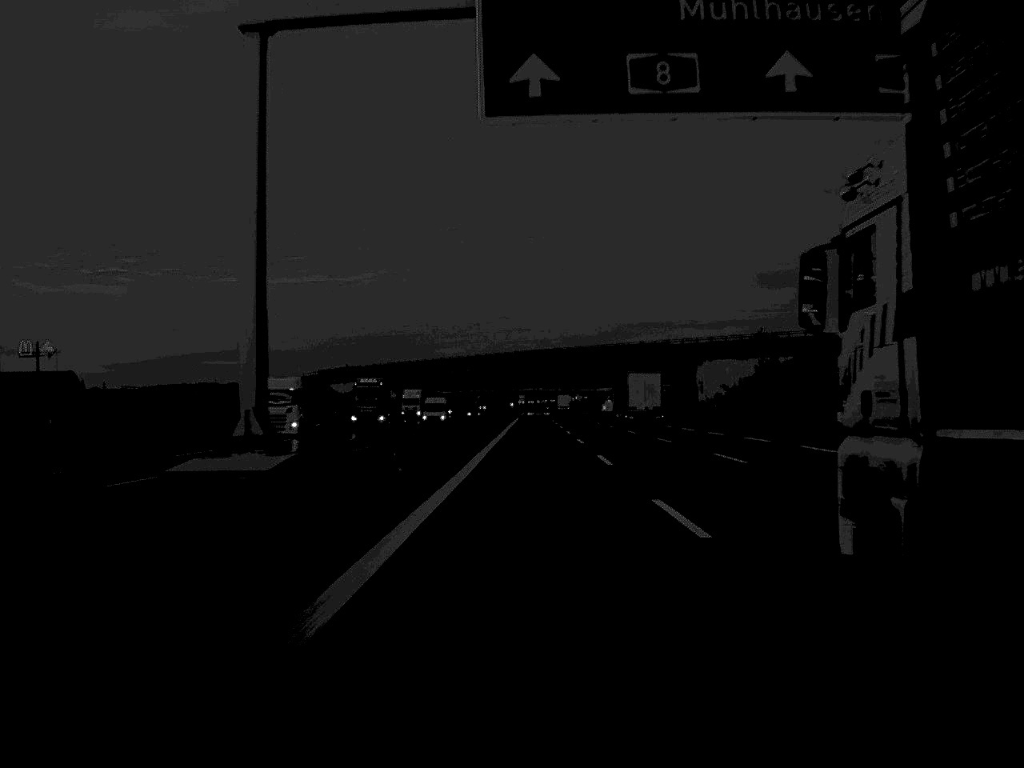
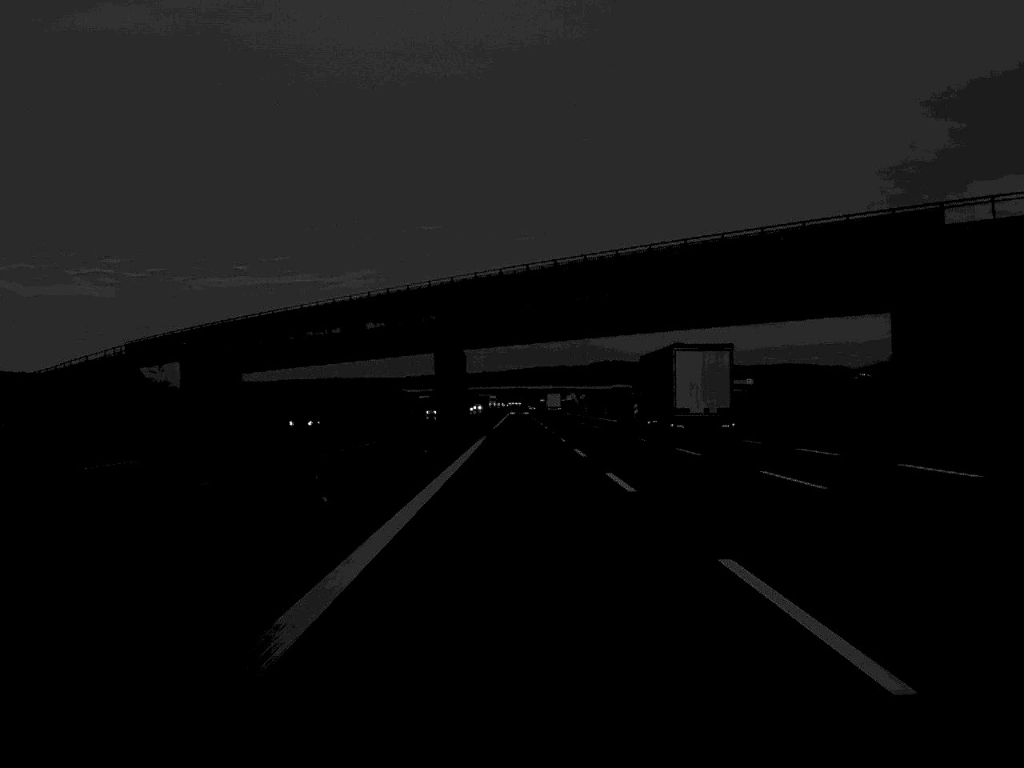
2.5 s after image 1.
(+0.5, +97.3) m; +1°
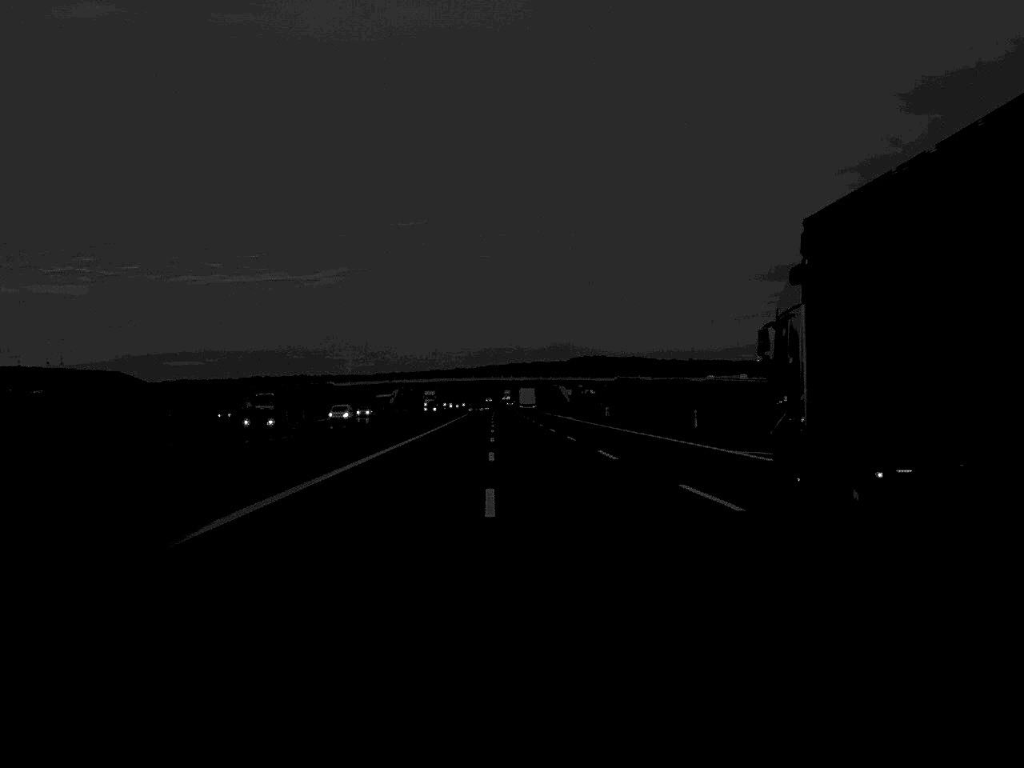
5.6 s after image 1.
(+1.2, +123.3) m; +1°
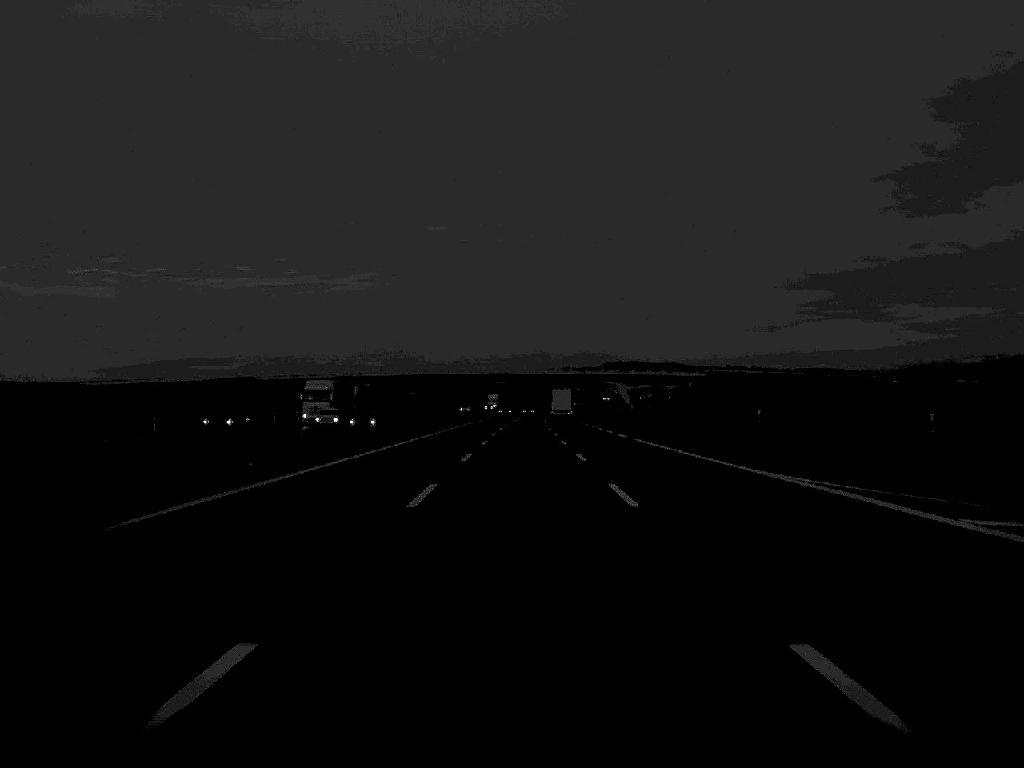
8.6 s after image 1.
(-1.5, +122.9) m; -1°
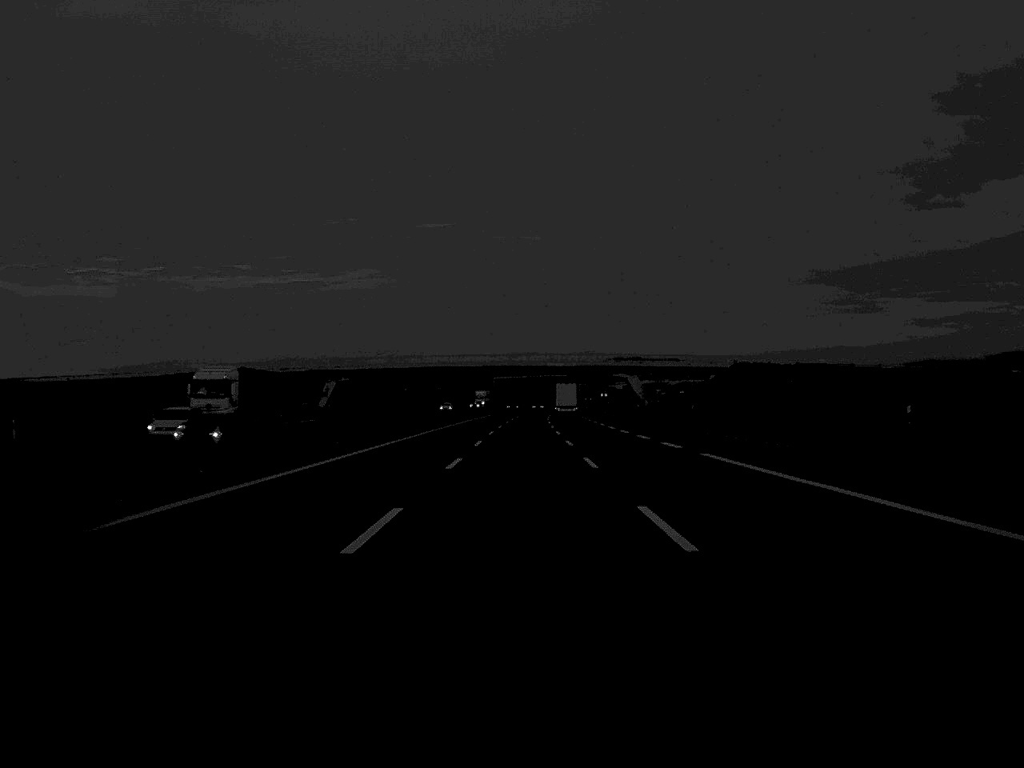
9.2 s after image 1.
(0.0, +24.6) m; 0°
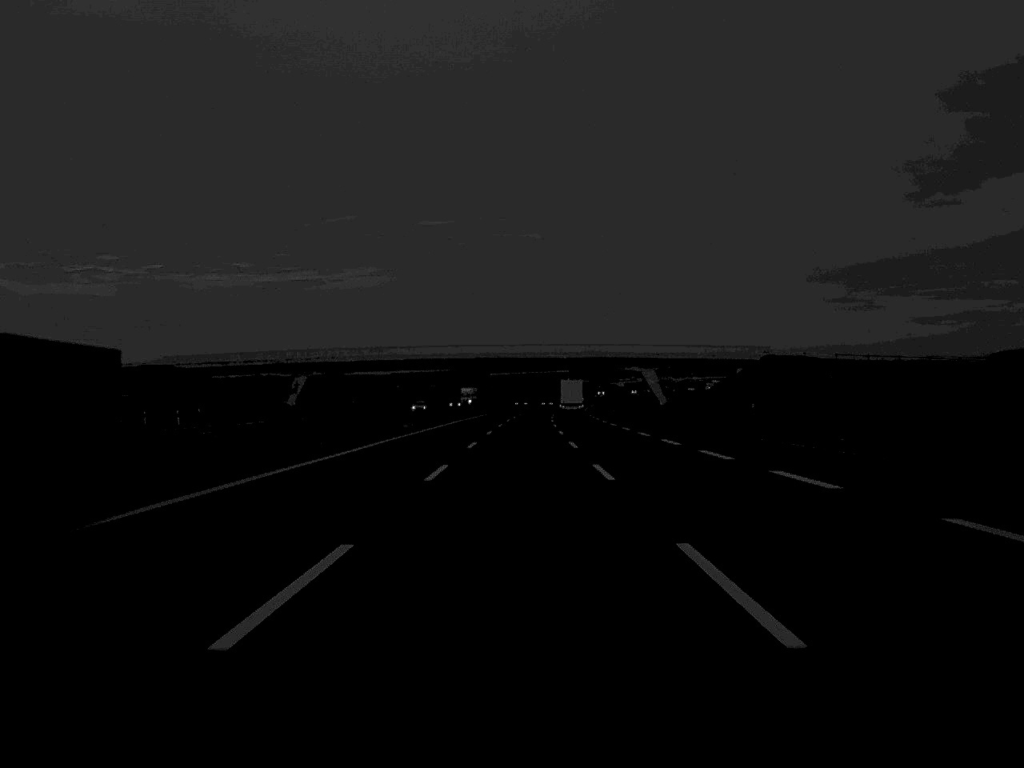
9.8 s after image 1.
(0.0, +23.5) m; 0°
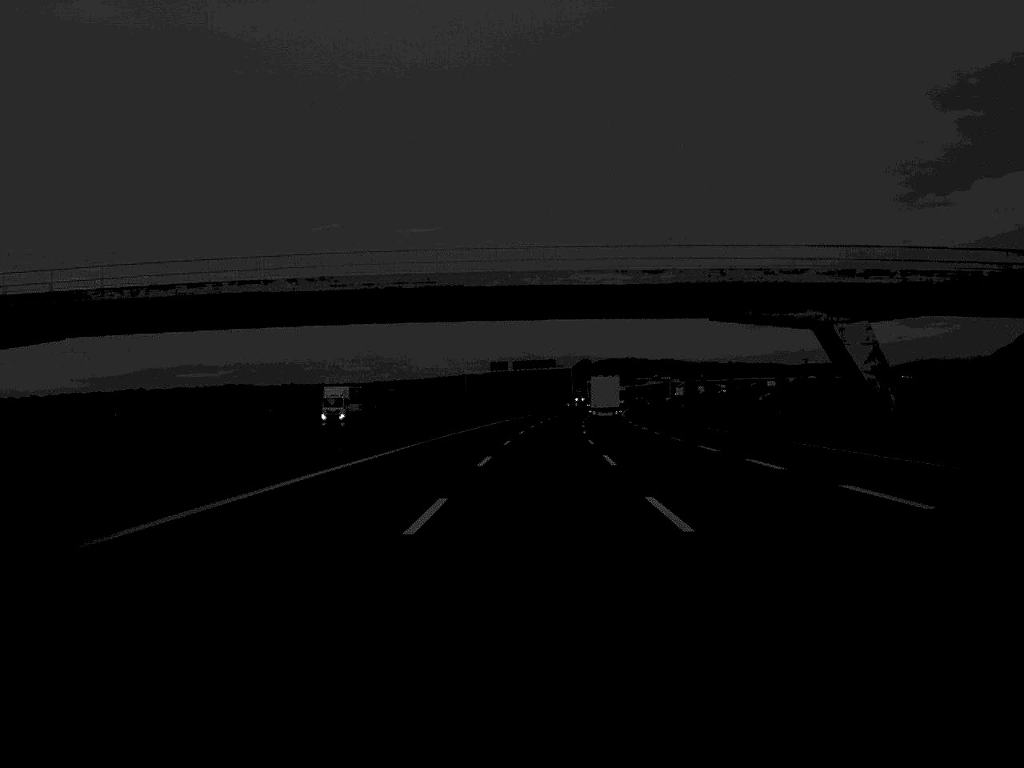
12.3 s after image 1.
(+0.2, +99.7) m; +1°
